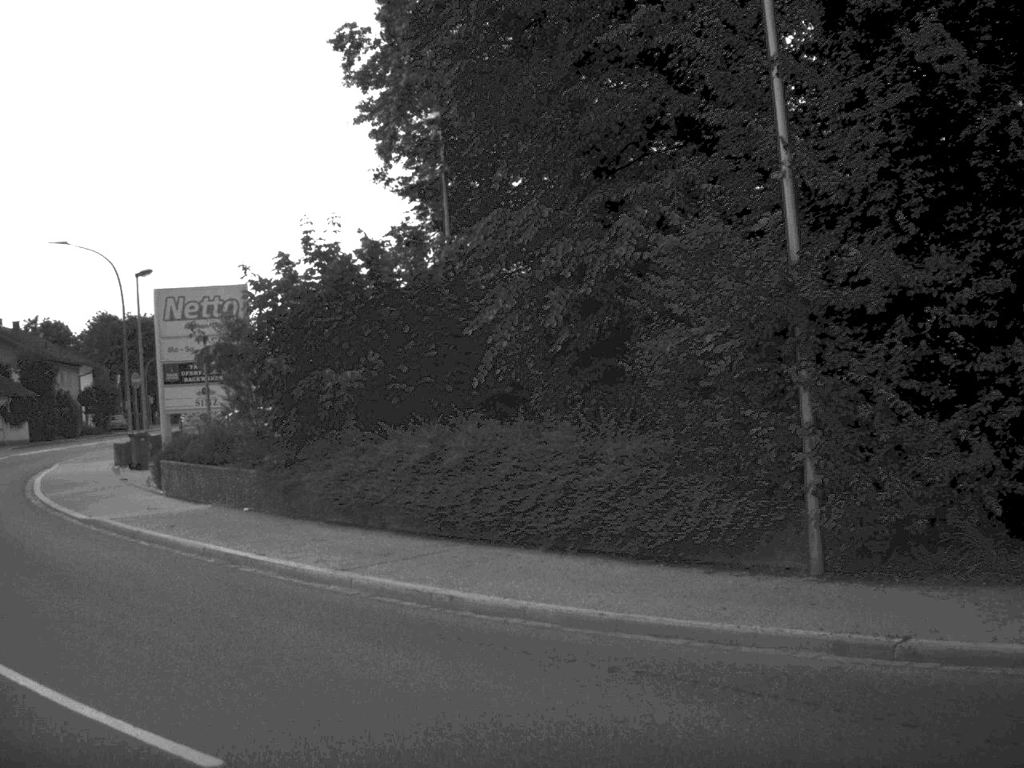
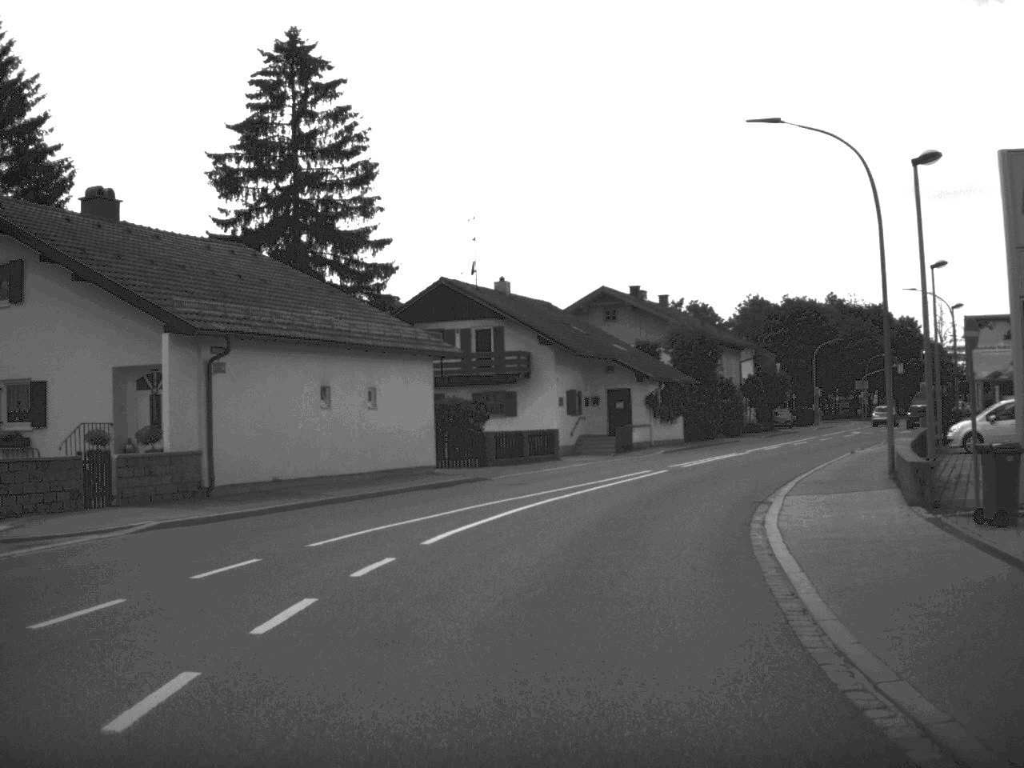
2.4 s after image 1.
(-6.8, +16.2) m; -28°
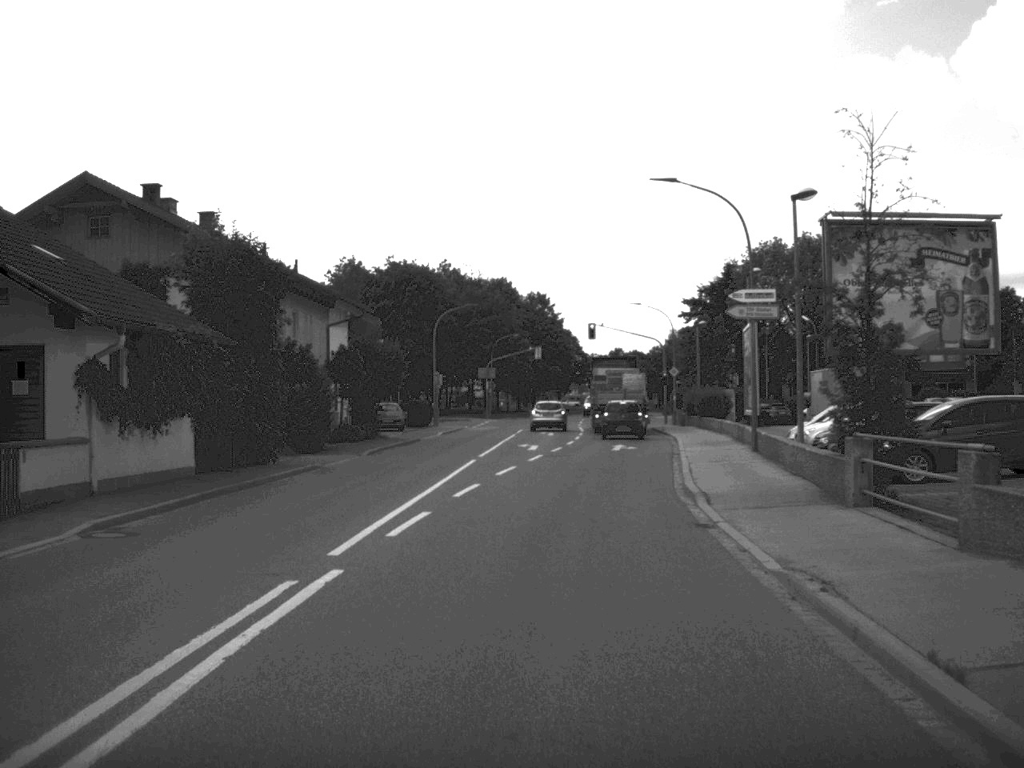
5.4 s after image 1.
(+4.9, +31.3) m; +18°
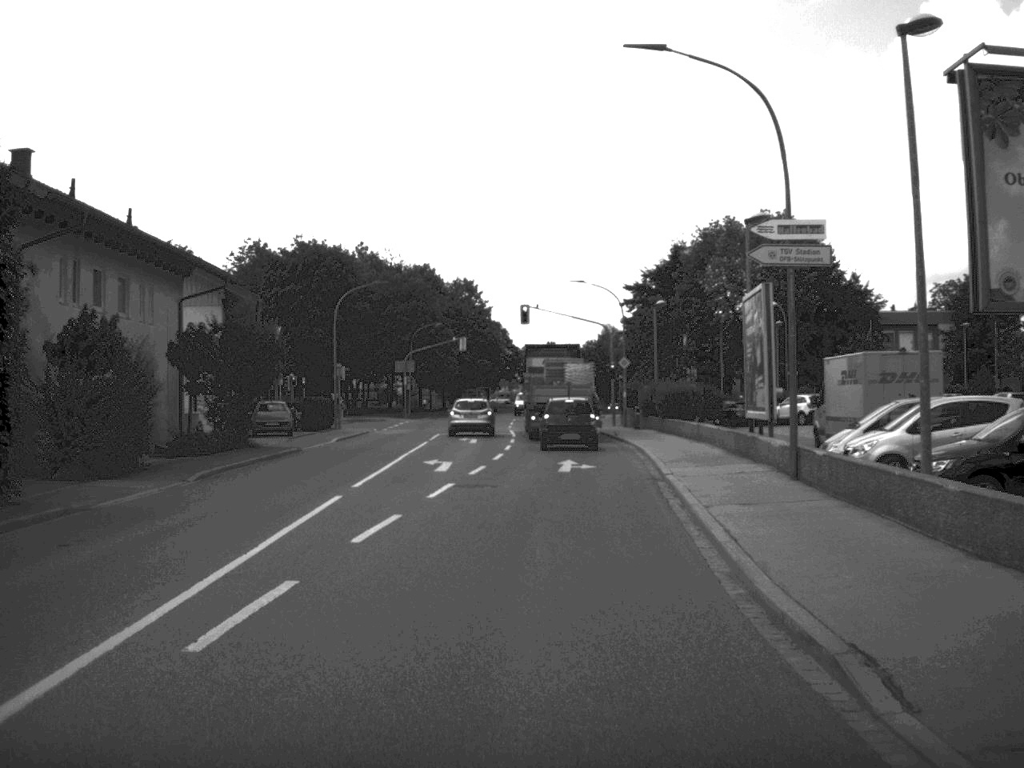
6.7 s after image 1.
(+0.4, +12.6) m; +3°
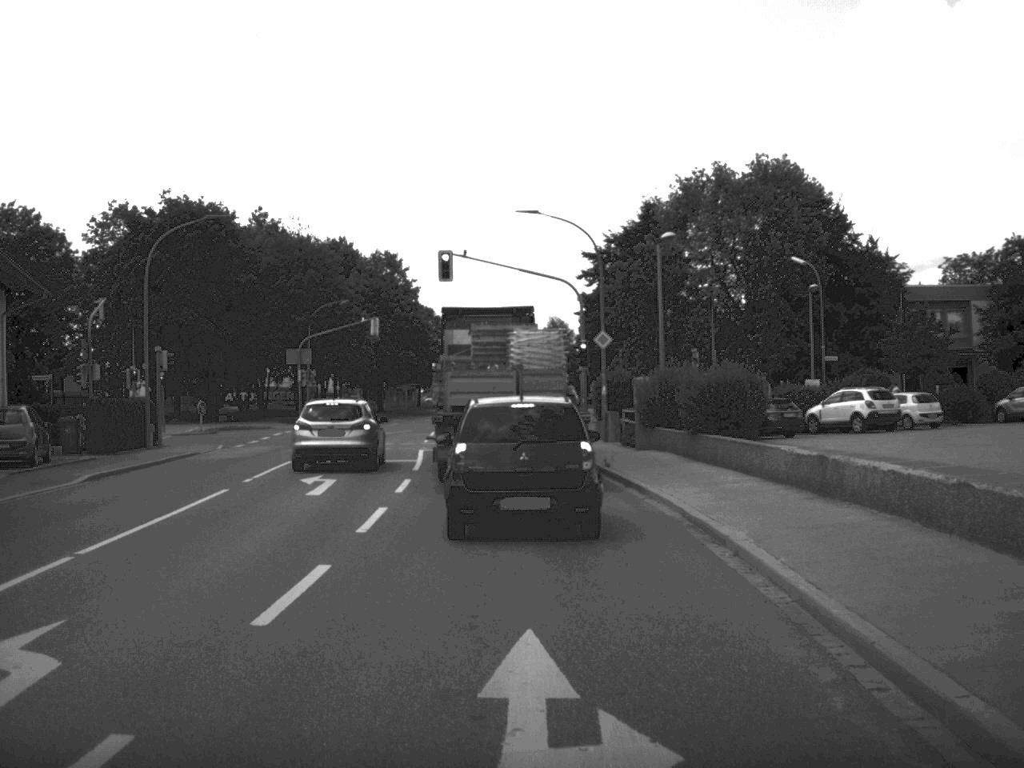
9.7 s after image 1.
(+0.5, +22.6) m; +2°
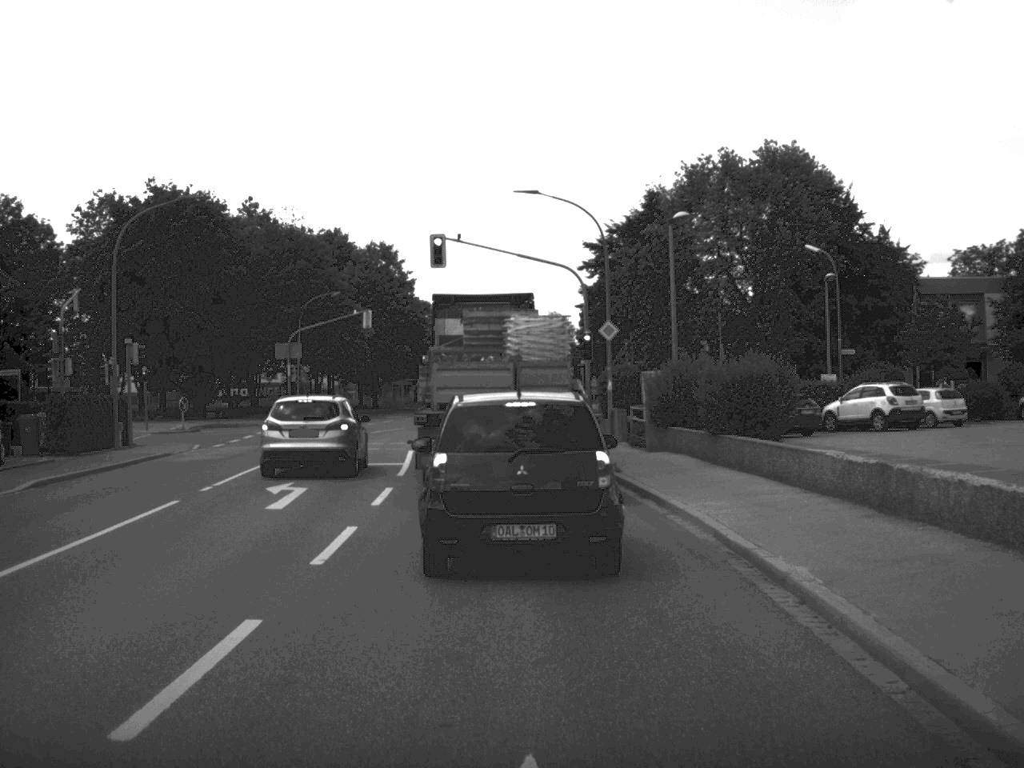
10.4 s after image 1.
(0.0, +3.0) m; 0°
